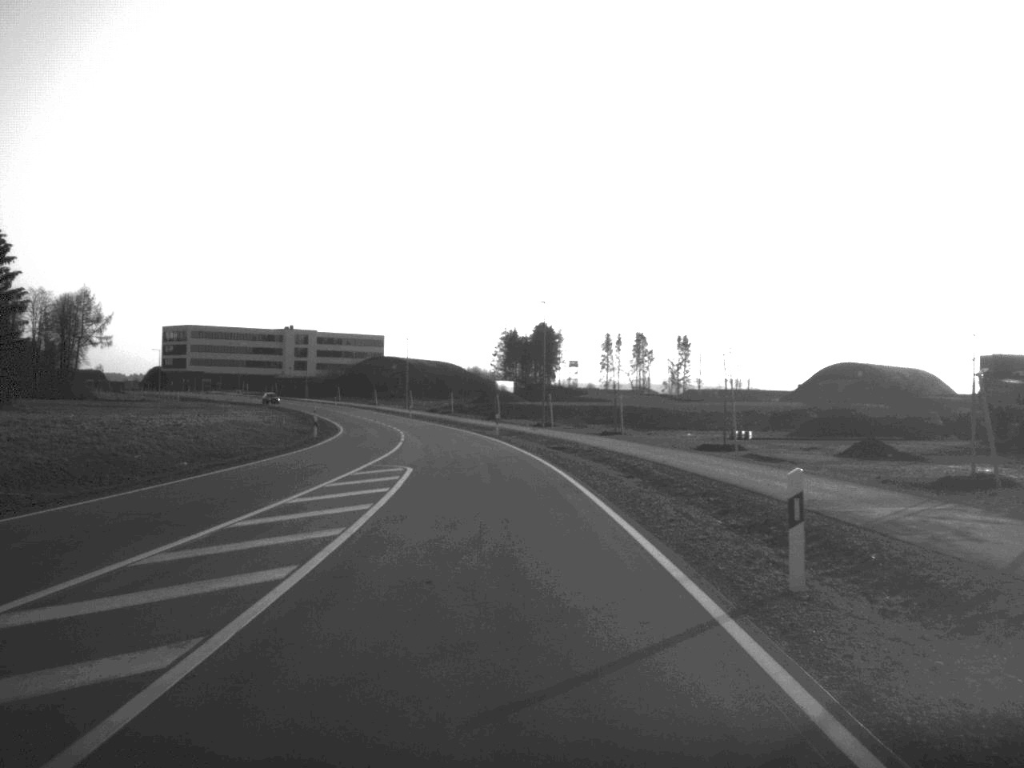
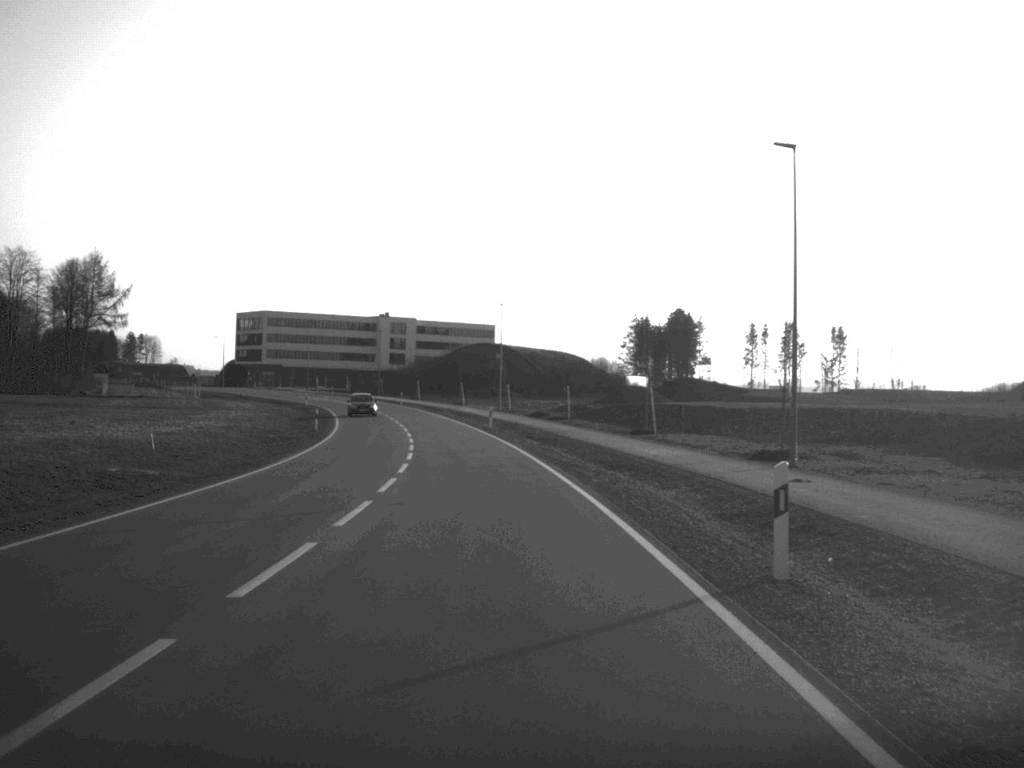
(-2.4, +50.7) m; -5°
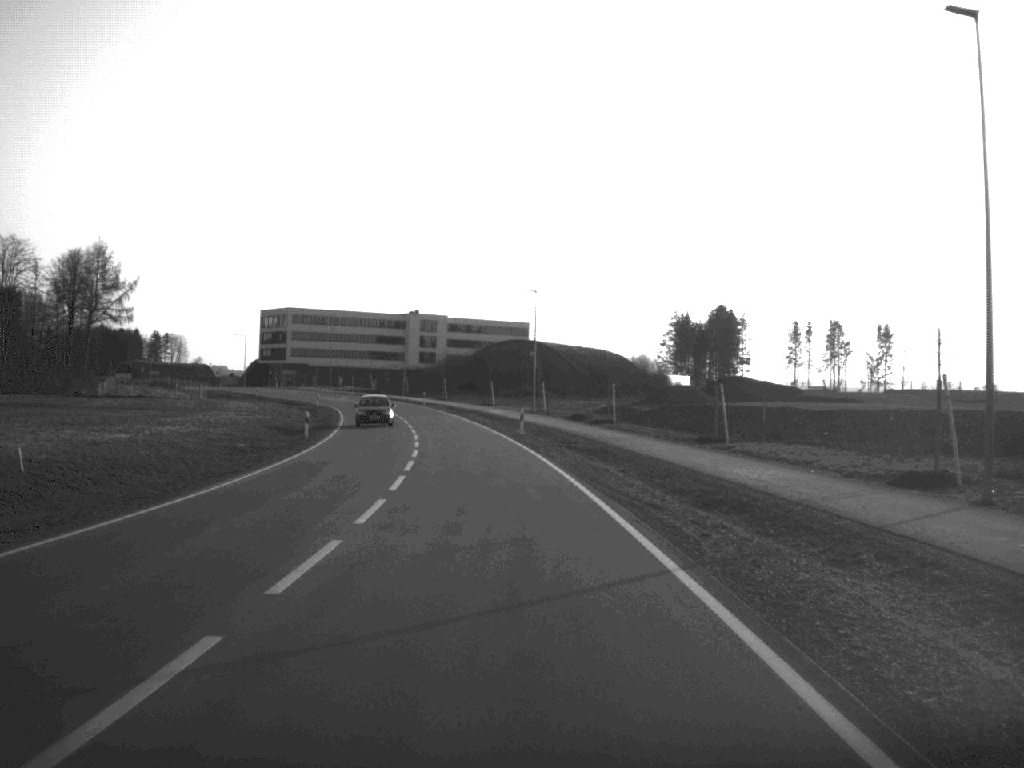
(-0.2, +11.8) m; -2°
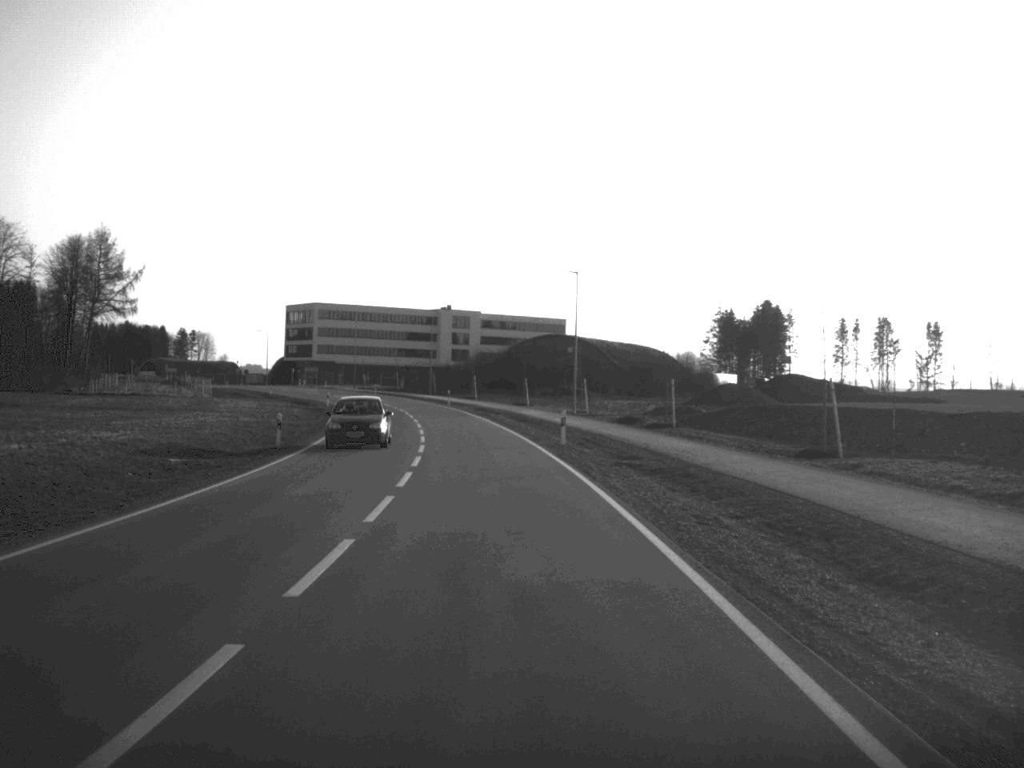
(-0.2, +12.3) m; -2°
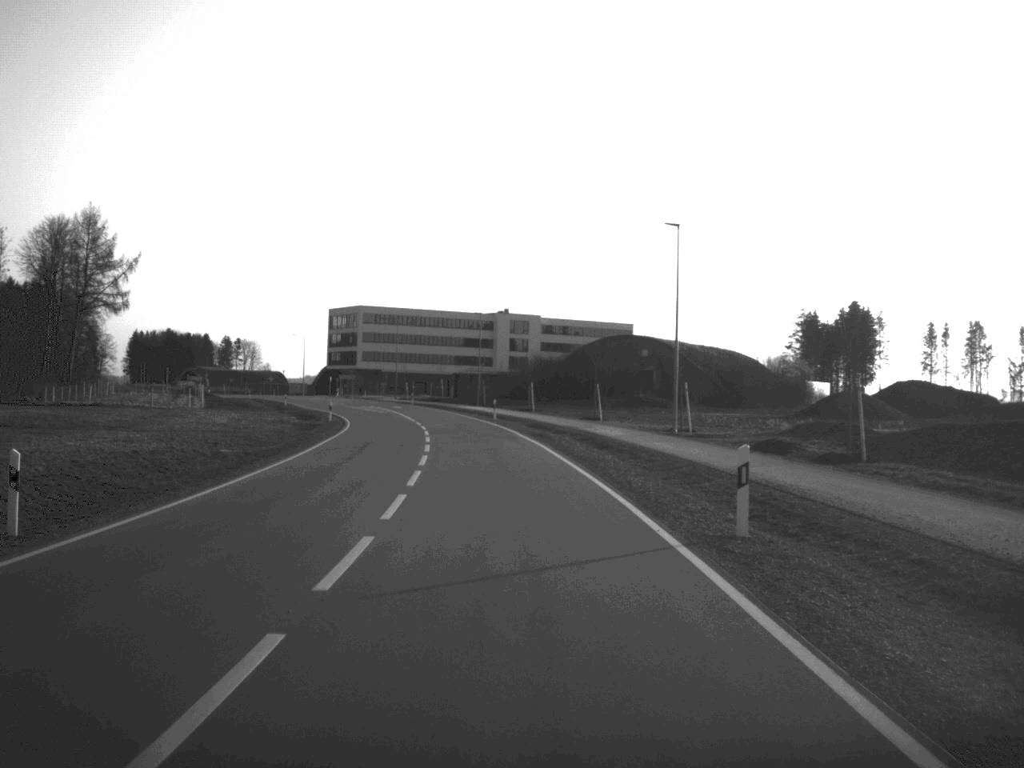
(-0.6, +23.6) m; -3°
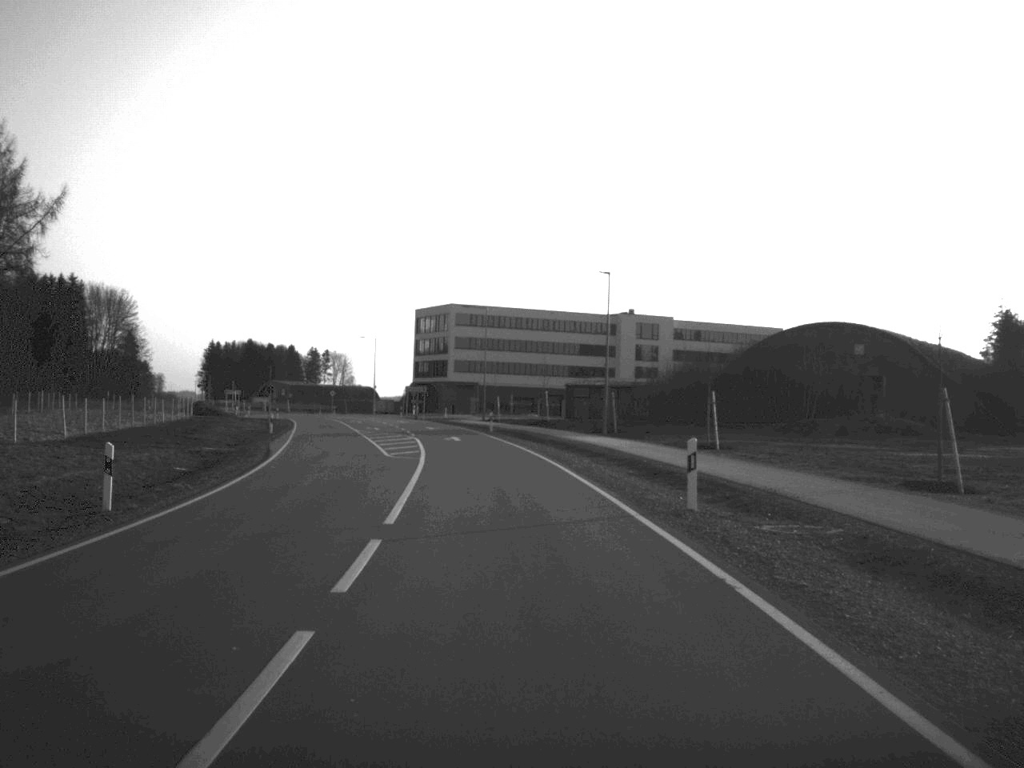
(-2.2, +47.8) m; -5°
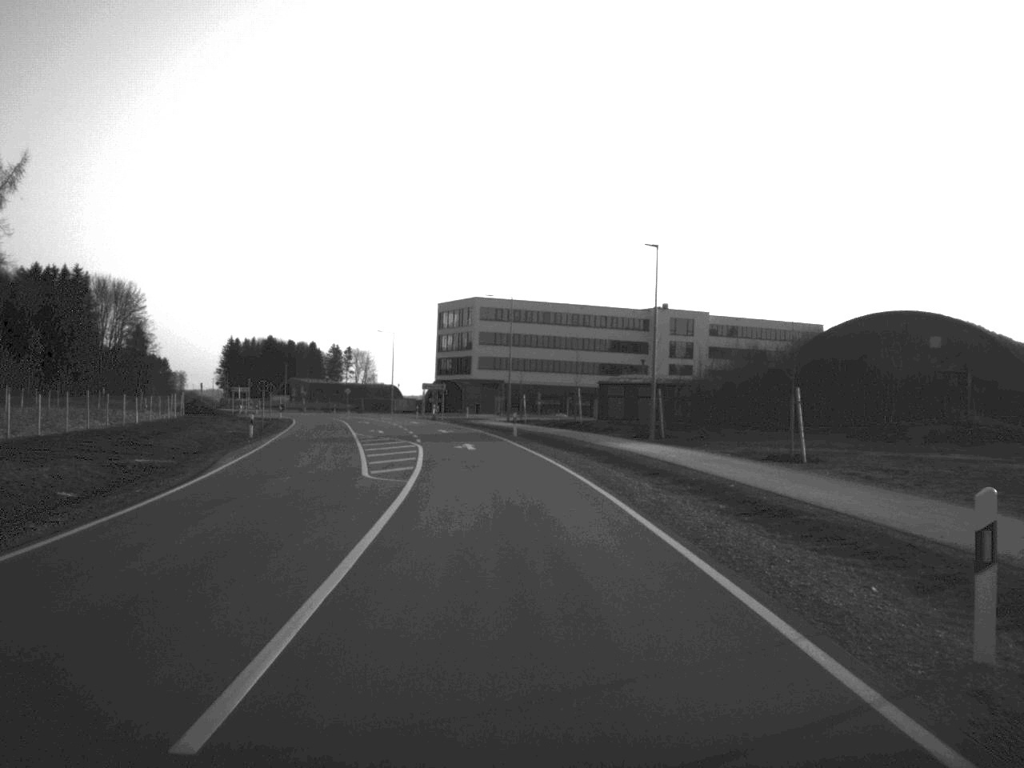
(-0.1, +11.0) m; -1°
